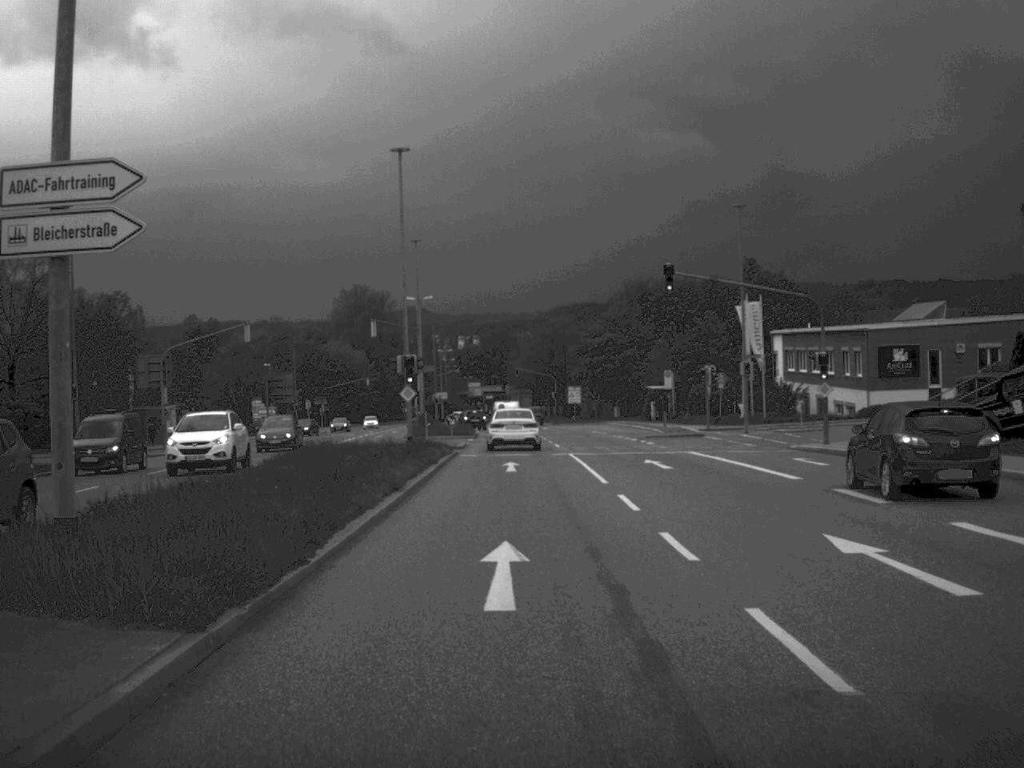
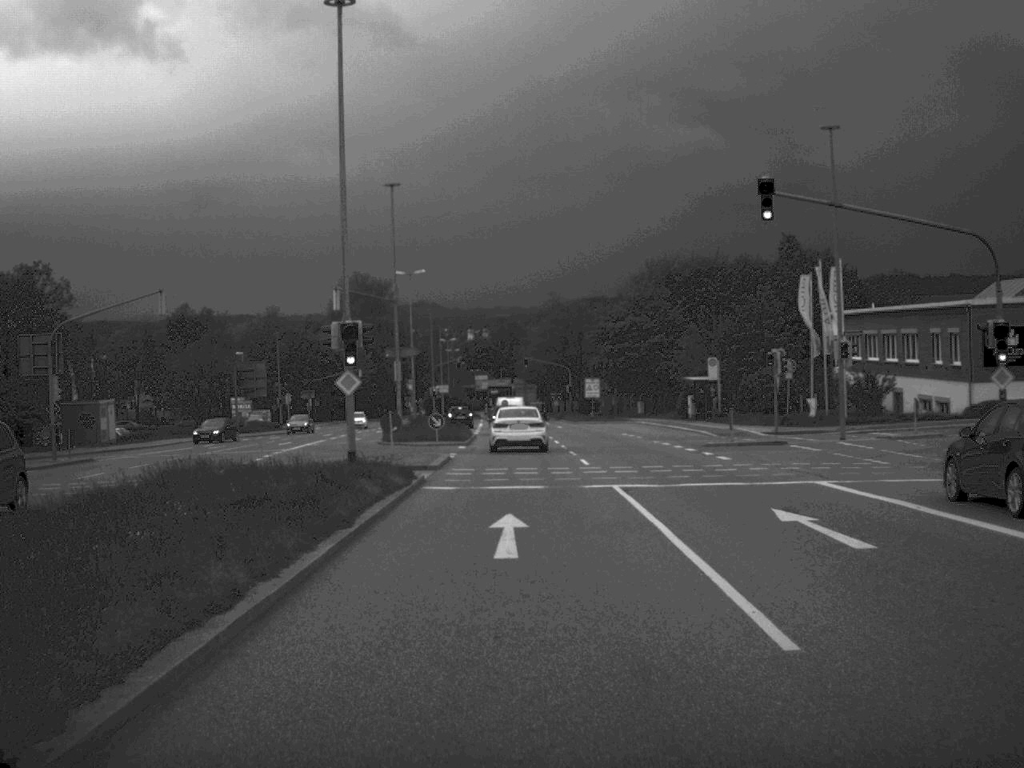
(-0.1, +16.3) m; 0°
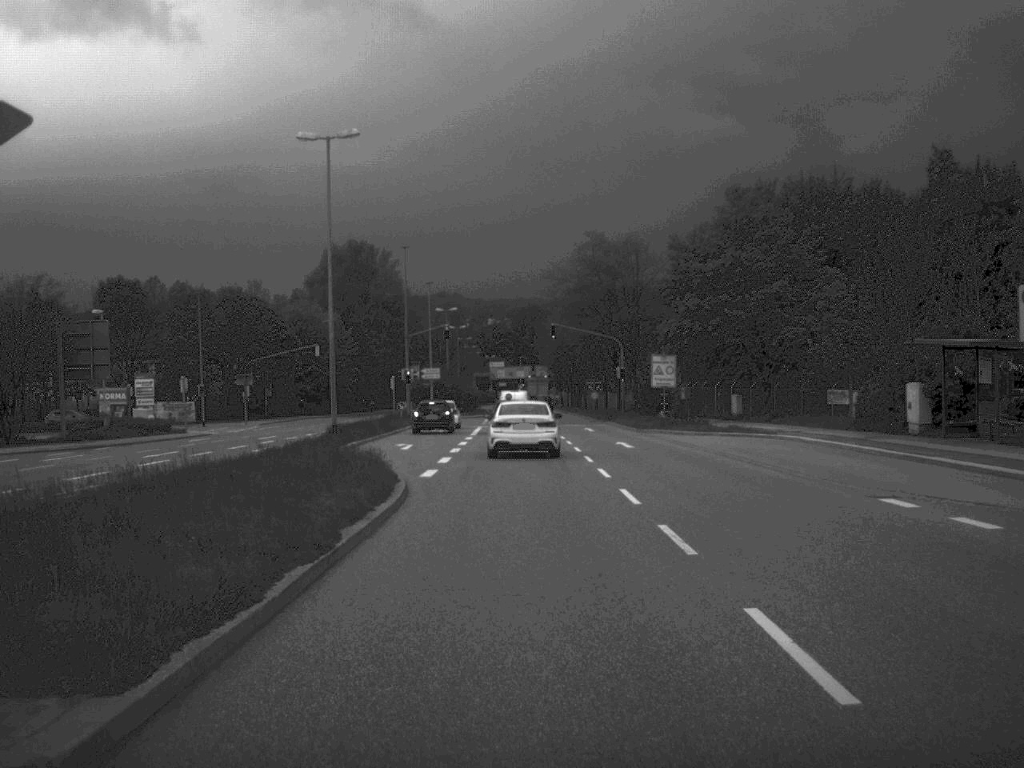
(-0.4, +41.9) m; -1°
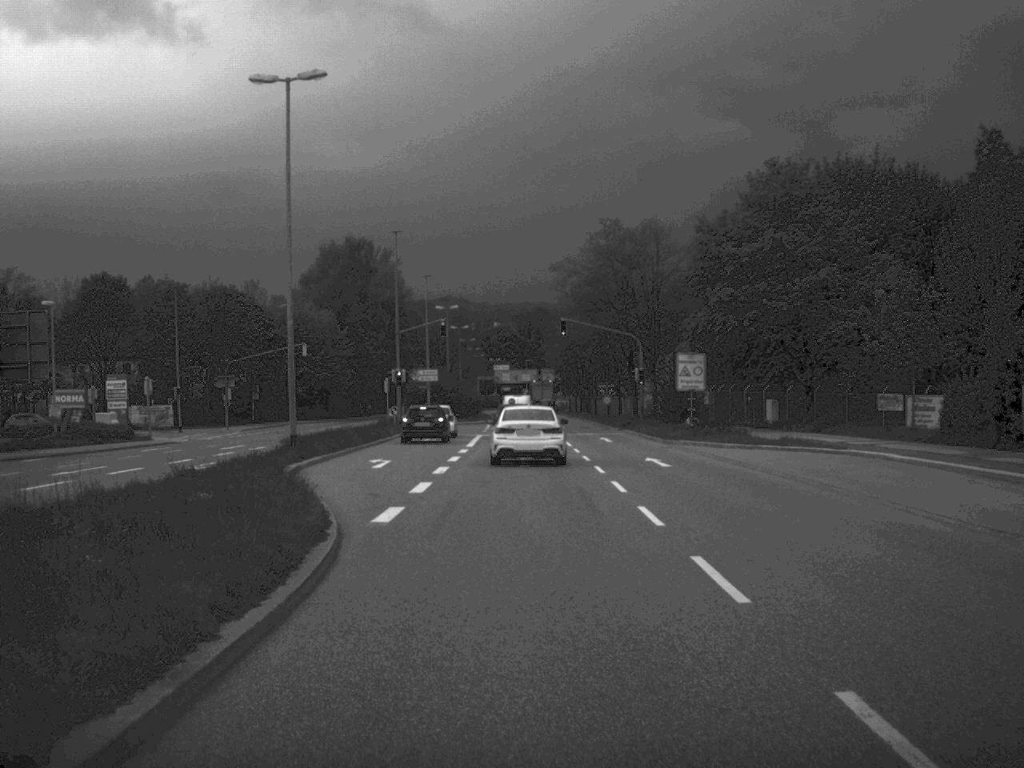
(0.0, +8.4) m; 0°
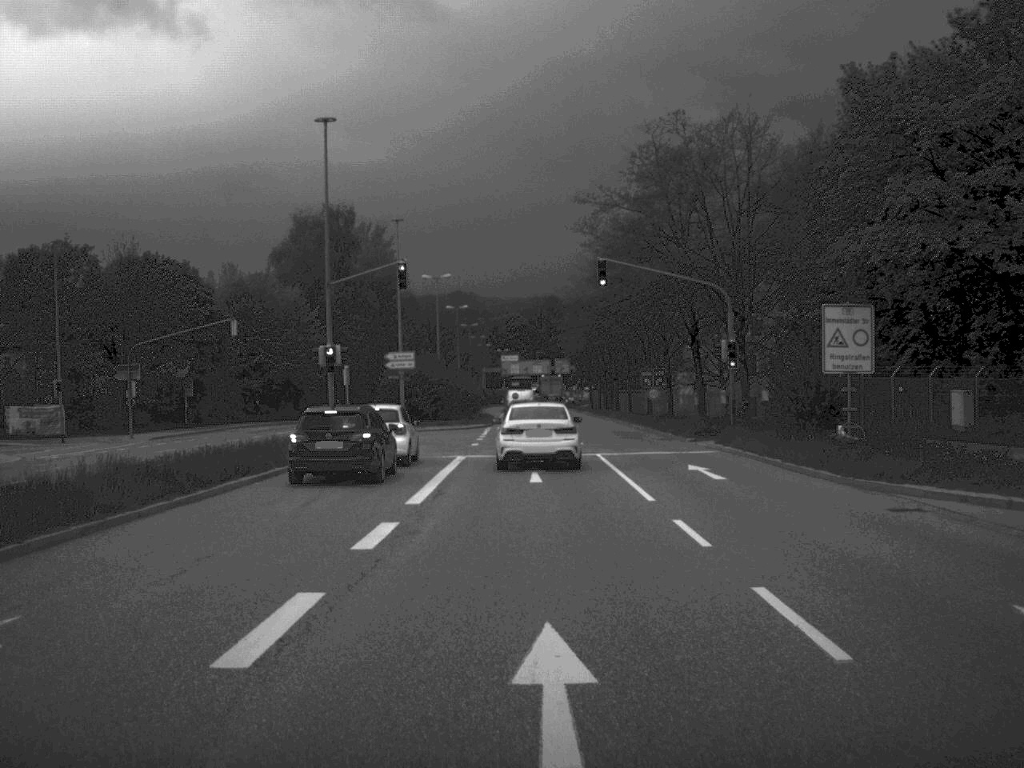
(-0.2, +25.8) m; -1°
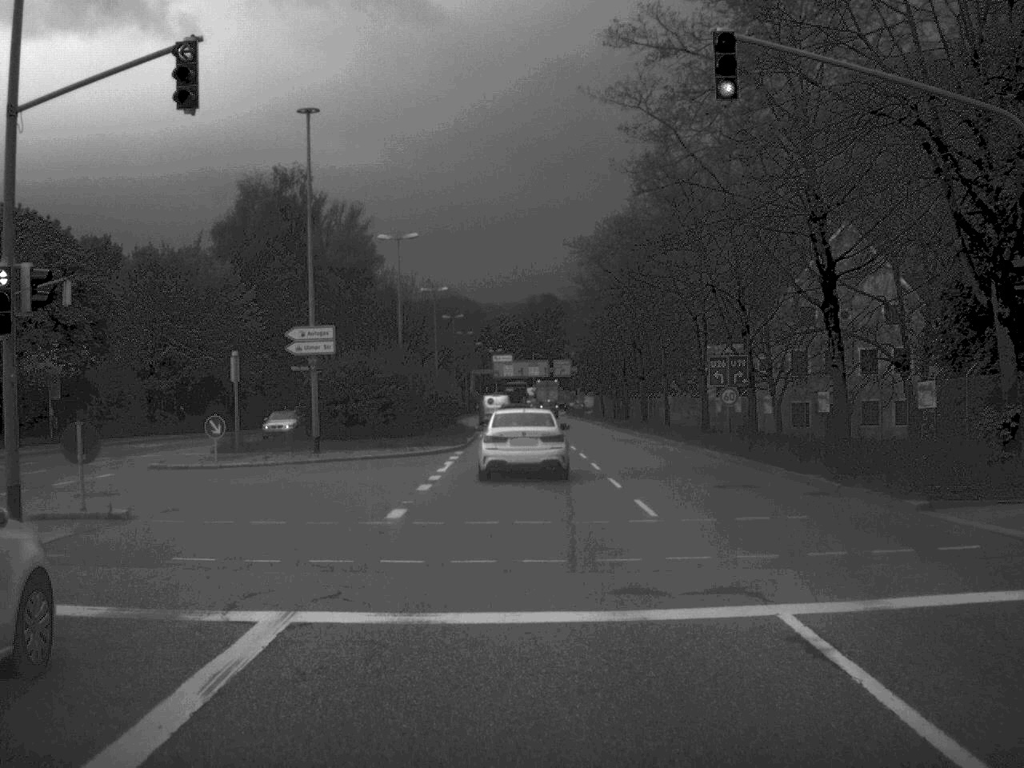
(0.0, +24.8) m; 0°
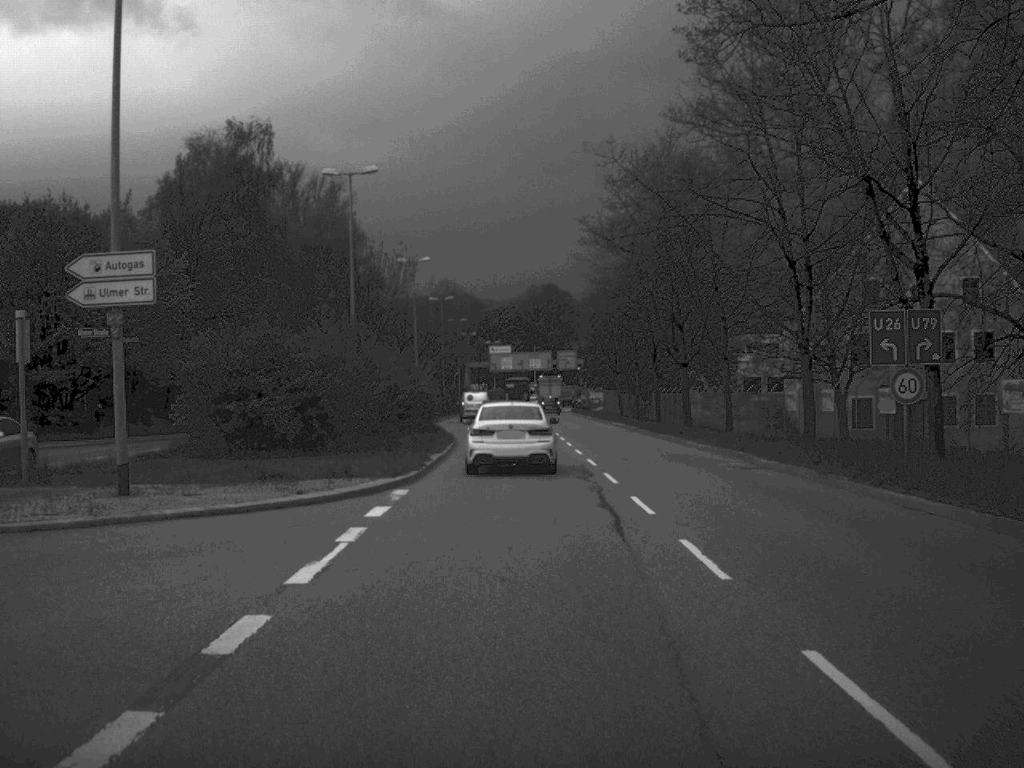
(0.0, +18.3) m; 0°
